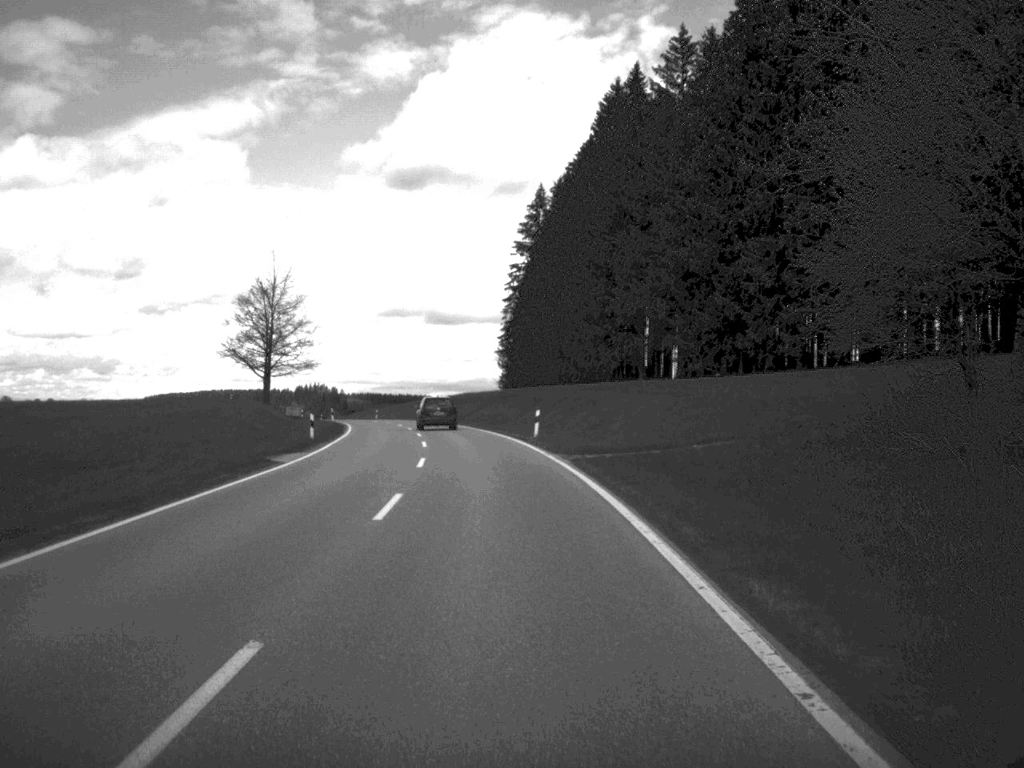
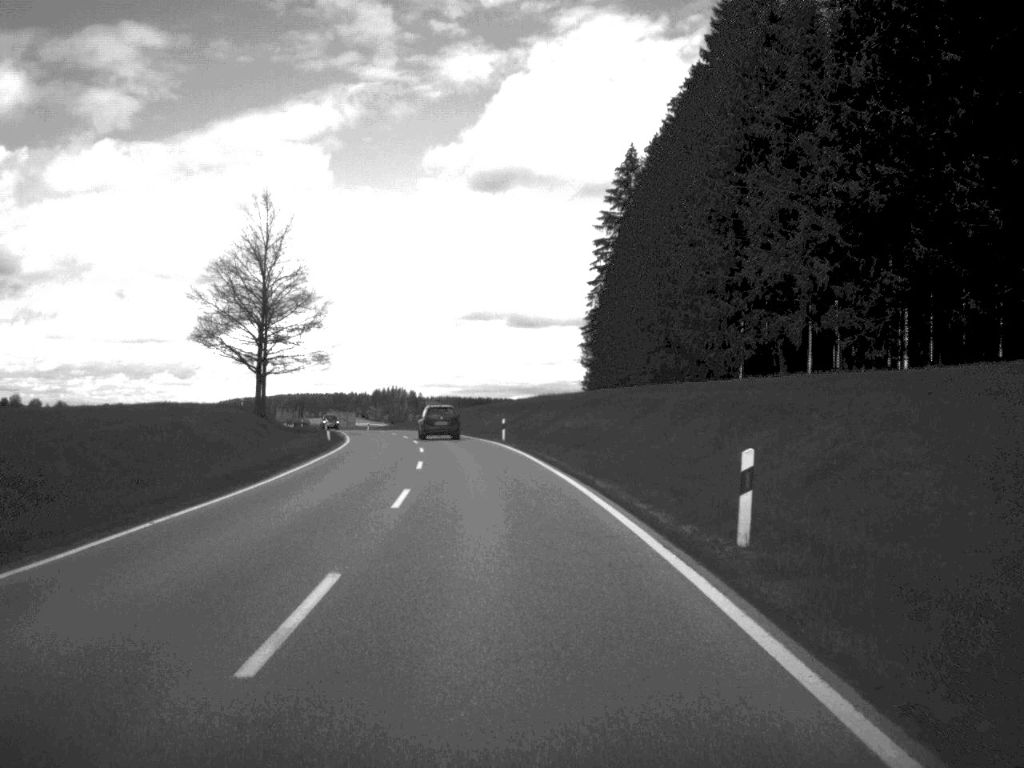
(-1.0, +31.7) m; -4°
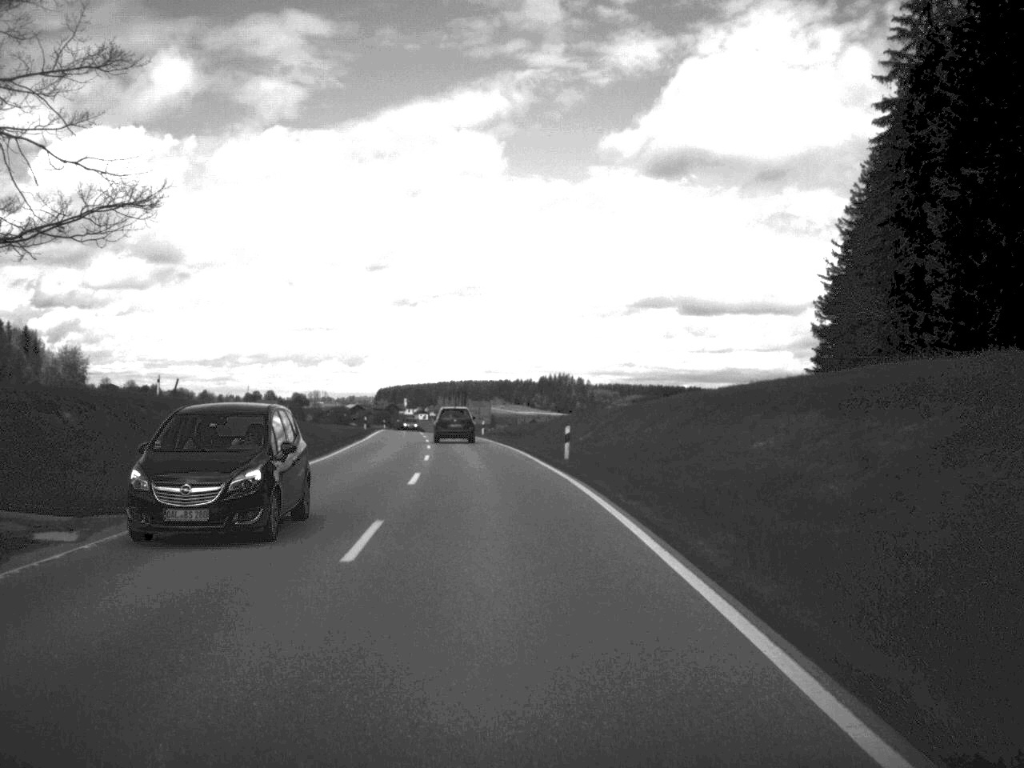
(-4.5, +65.0) m; -8°
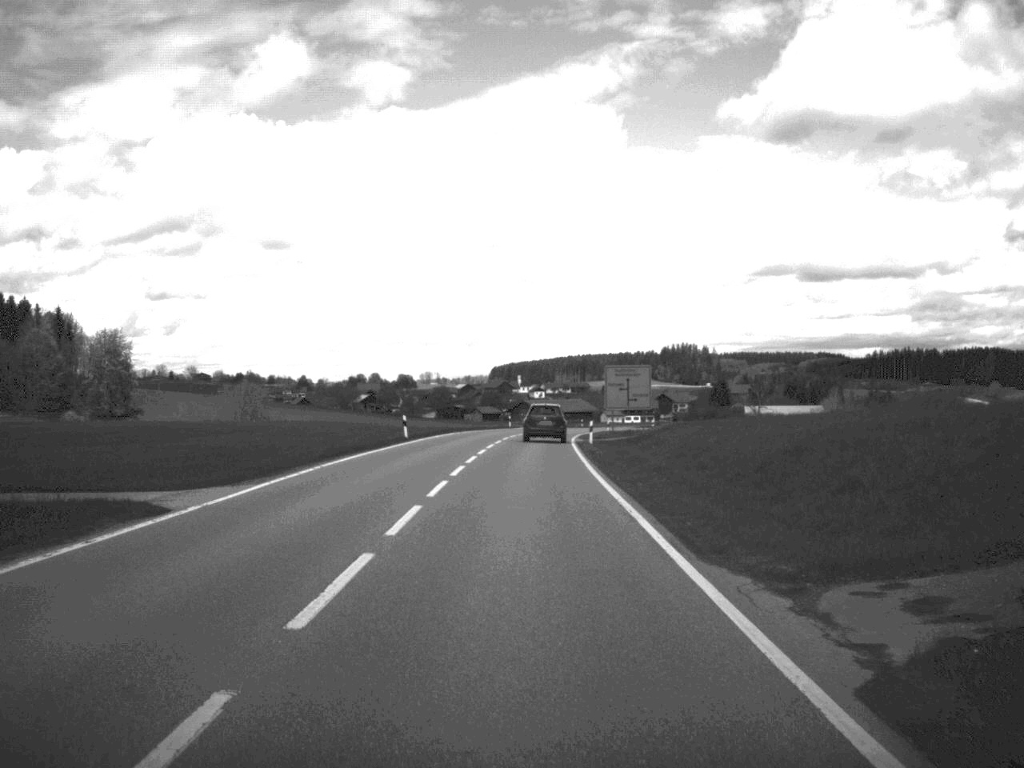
(-4.9, +80.5) m; -5°
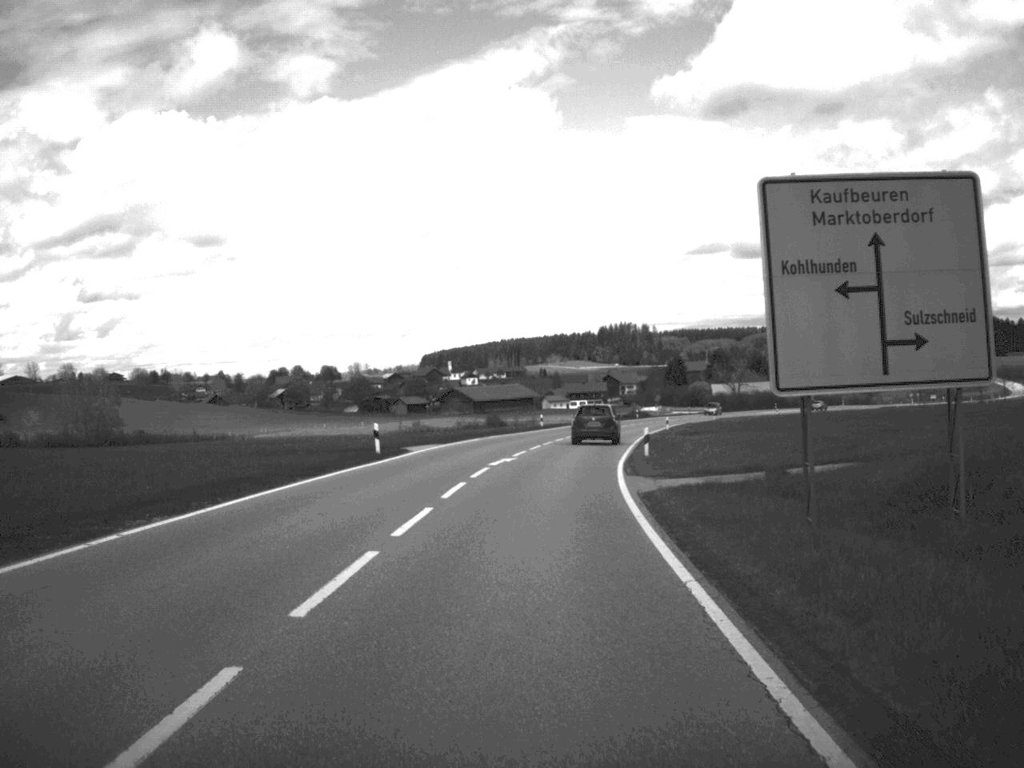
(+1.0, +64.2) m; +3°
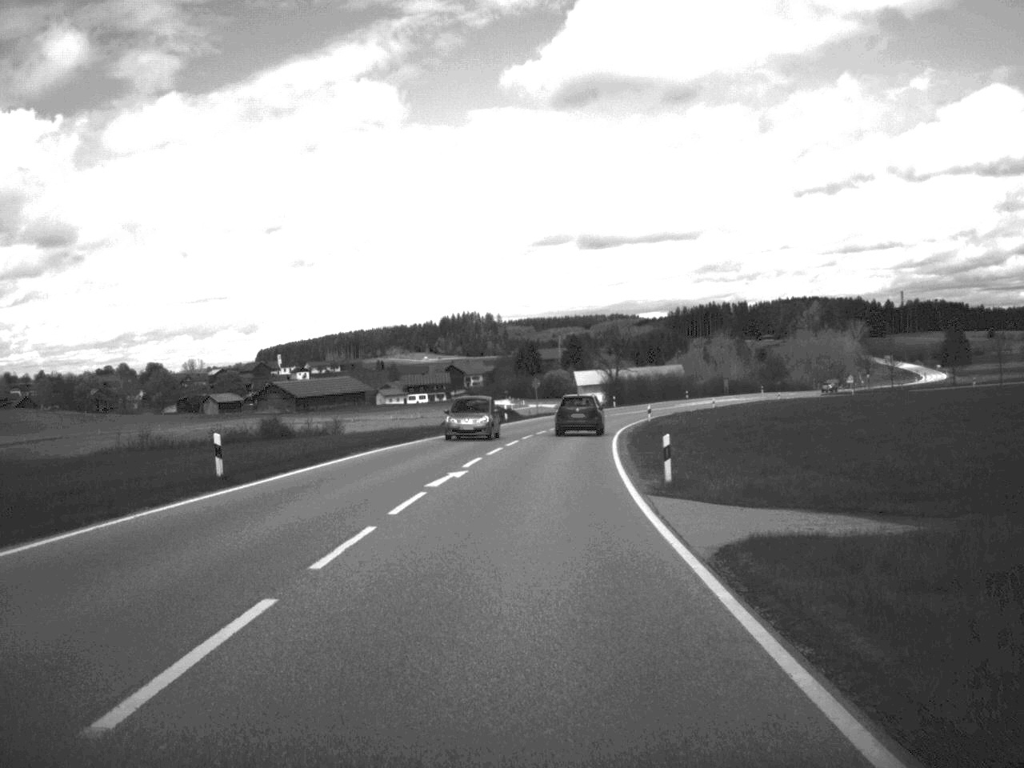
(+3.7, +61.0) m; +7°
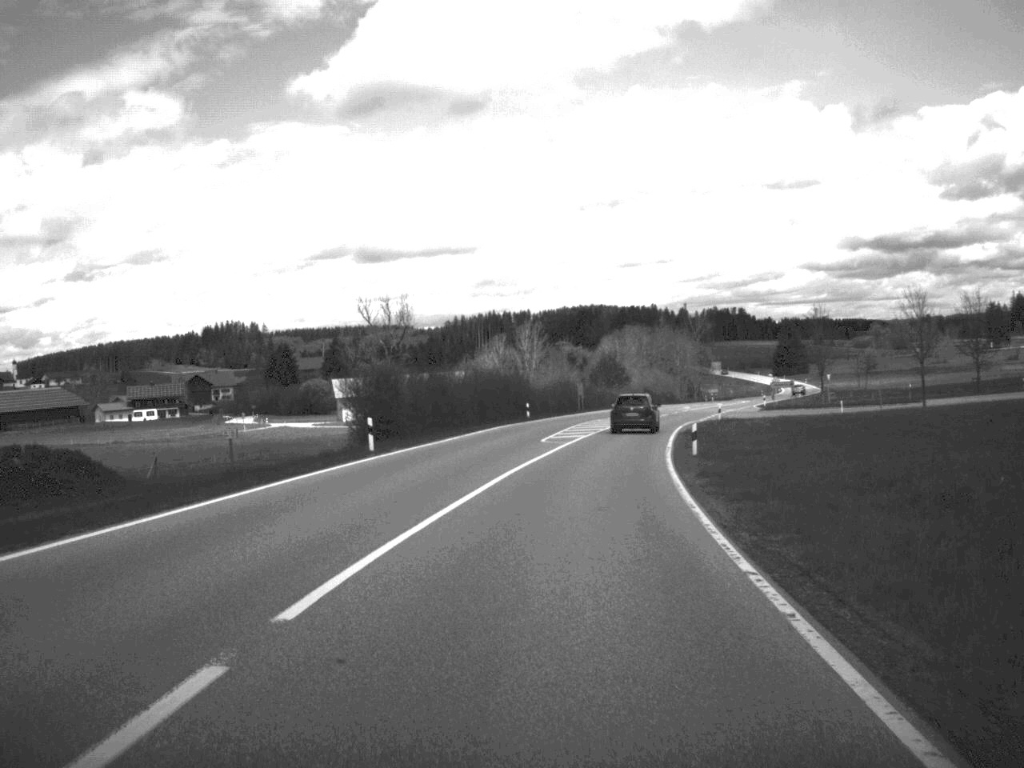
(+5.6, +77.5) m; +10°
